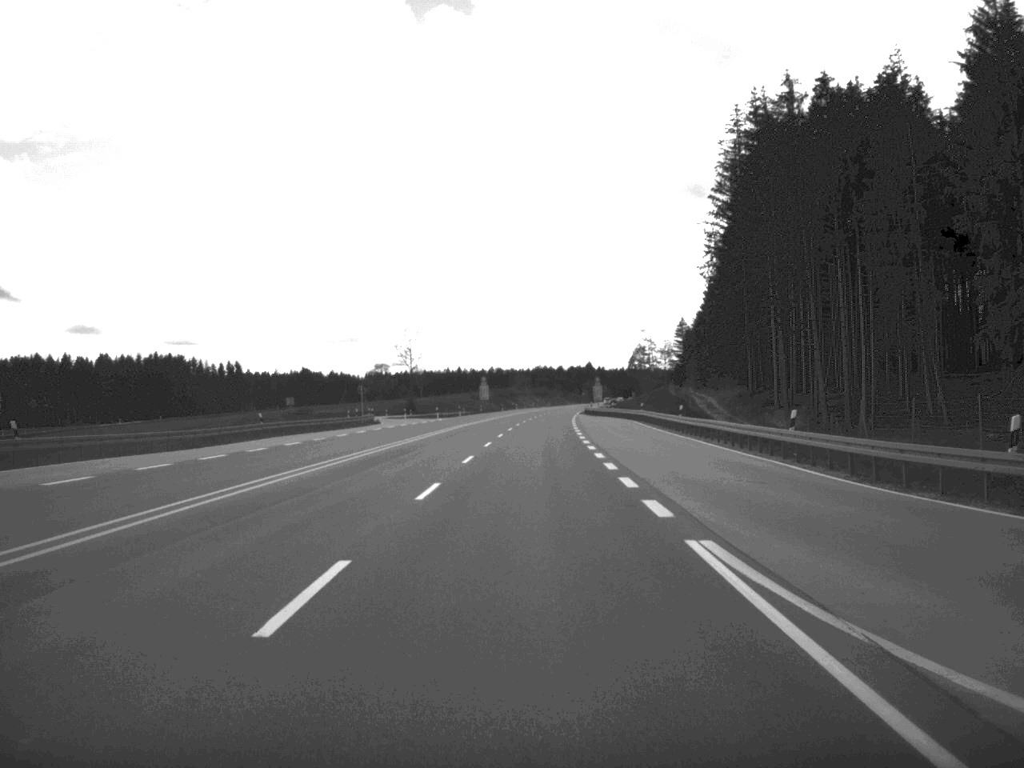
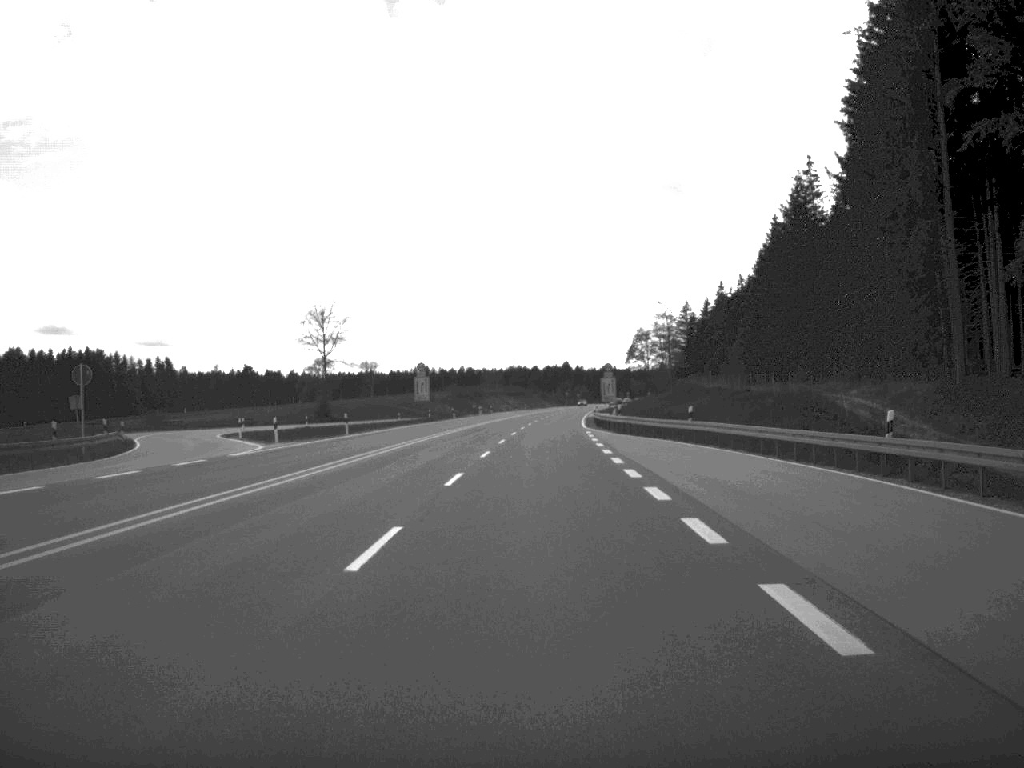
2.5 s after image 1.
(+0.7, +68.4) m; +1°
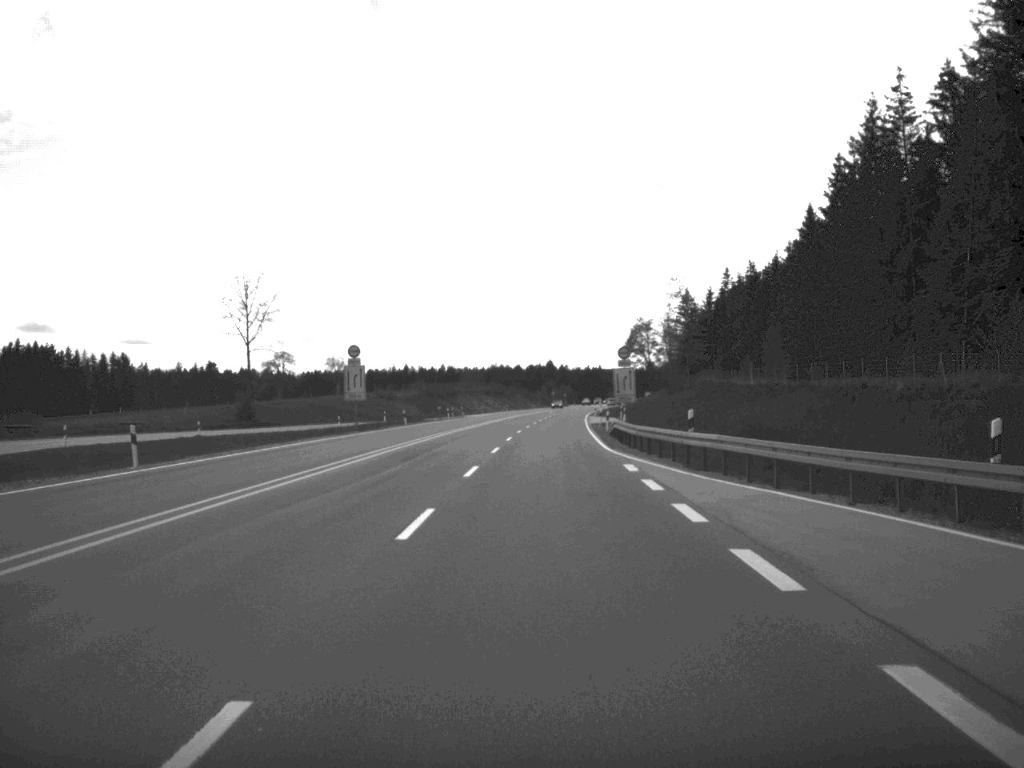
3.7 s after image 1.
(+0.2, +32.7) m; +1°
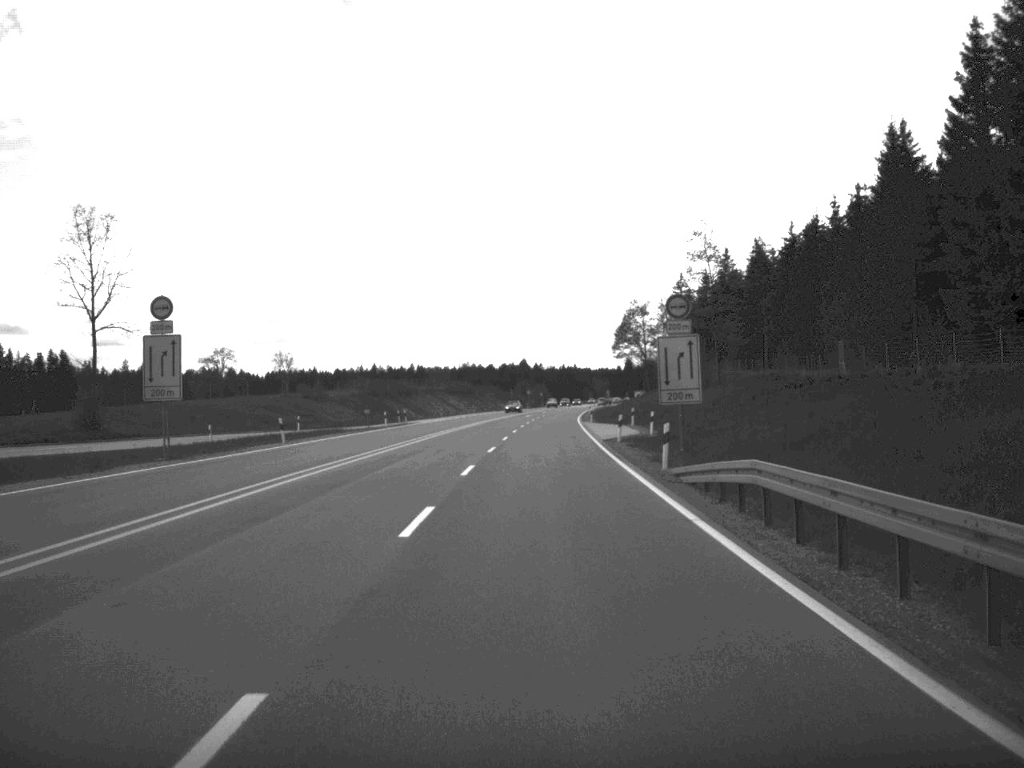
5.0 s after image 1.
(+0.3, +35.6) m; +1°
